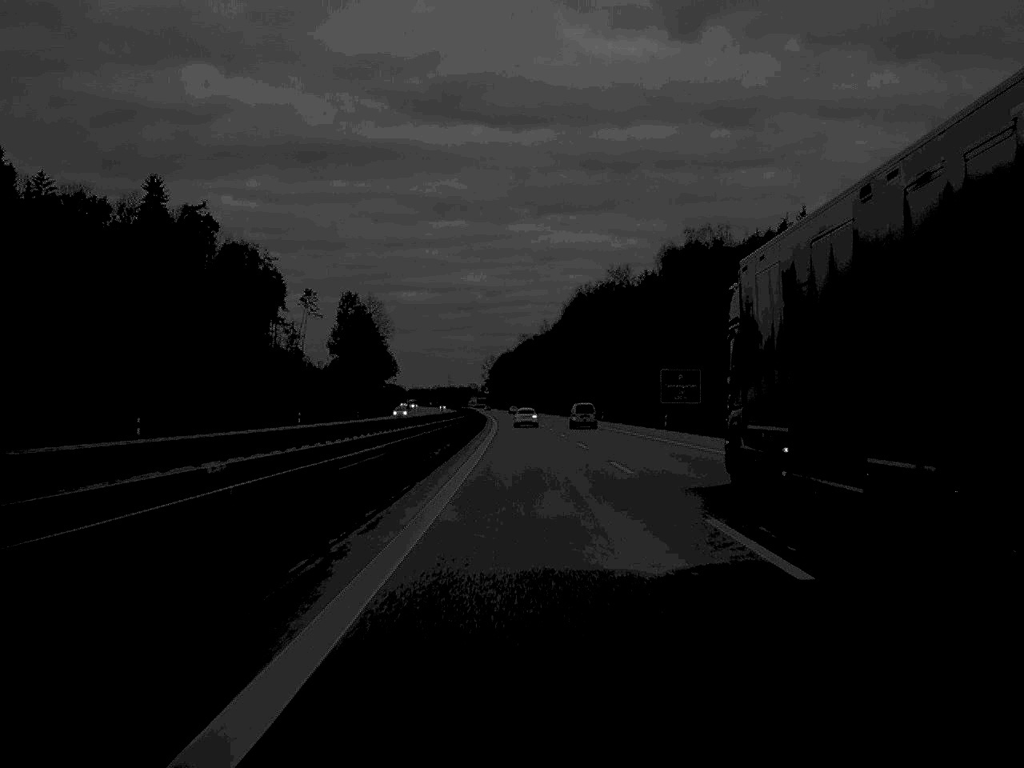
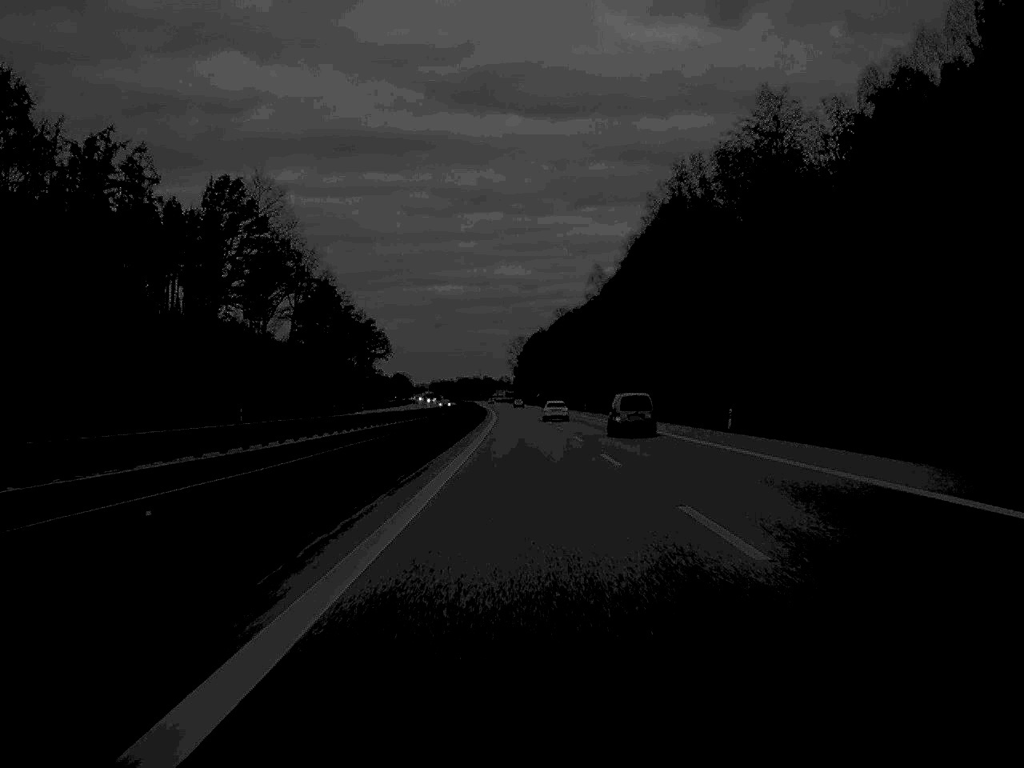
(-1.5, +124.7) m; -2°
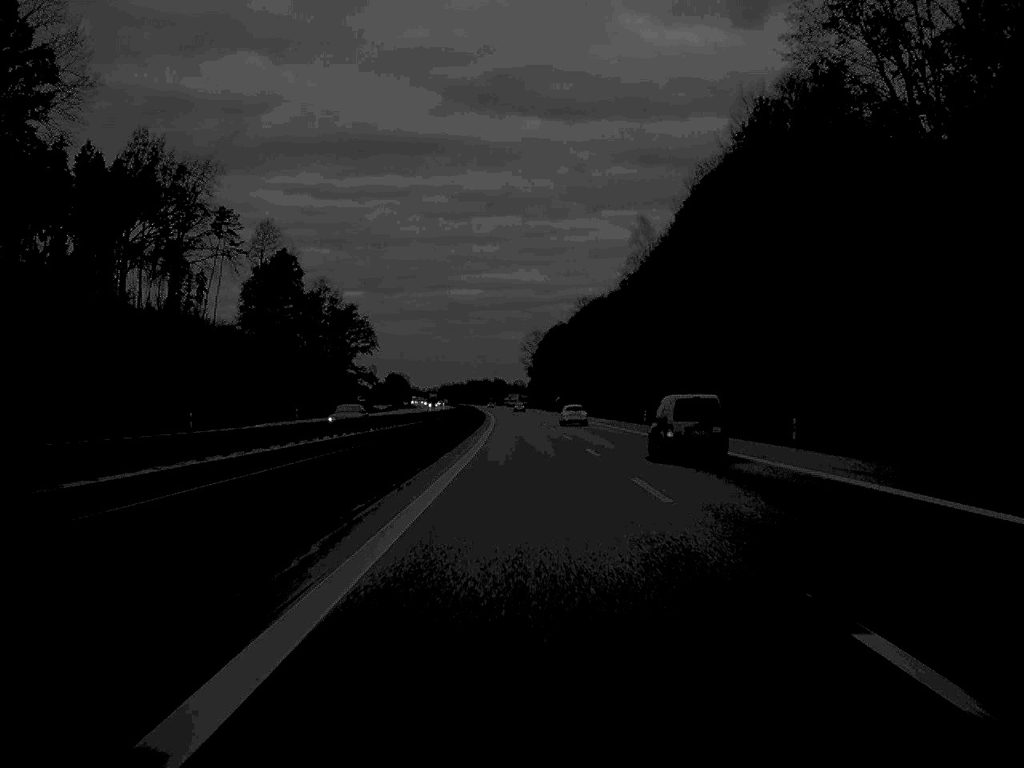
(-0.4, +63.4) m; -1°
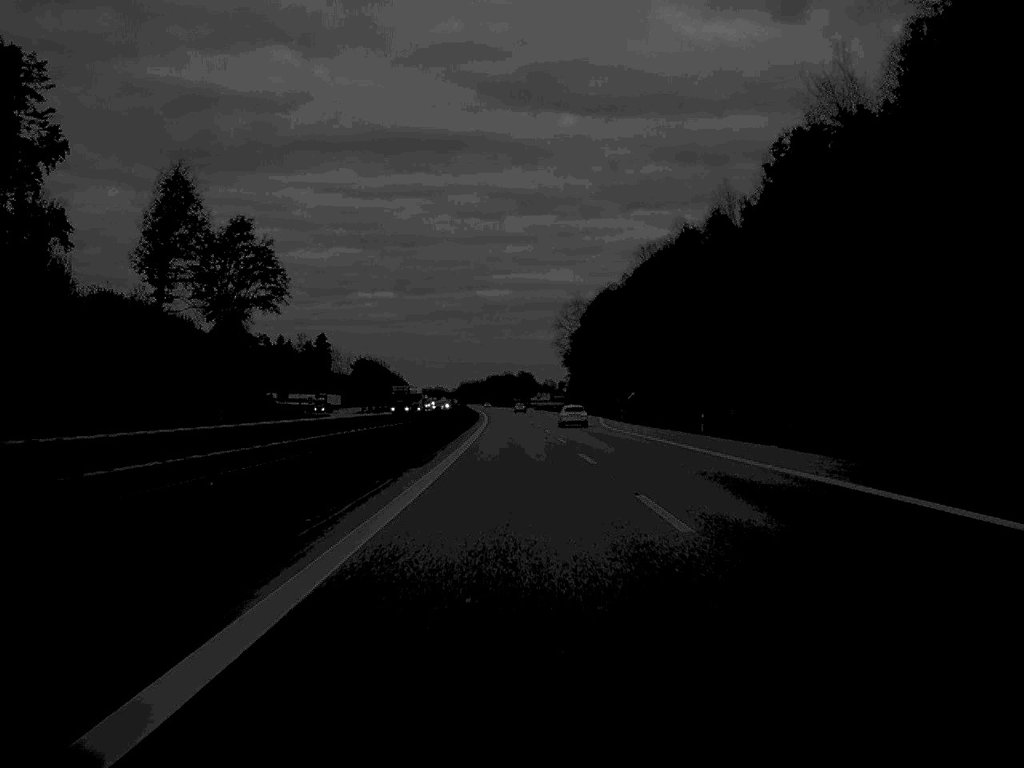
(-1.5, +129.9) m; -1°
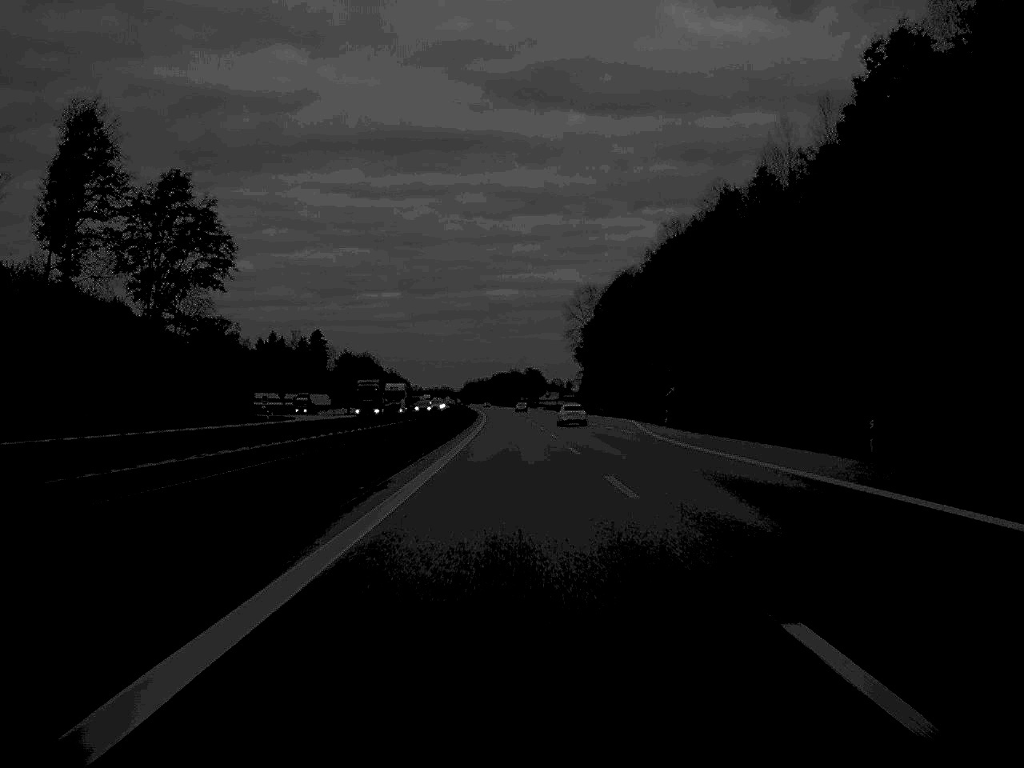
(-0.1, +30.9) m; 0°
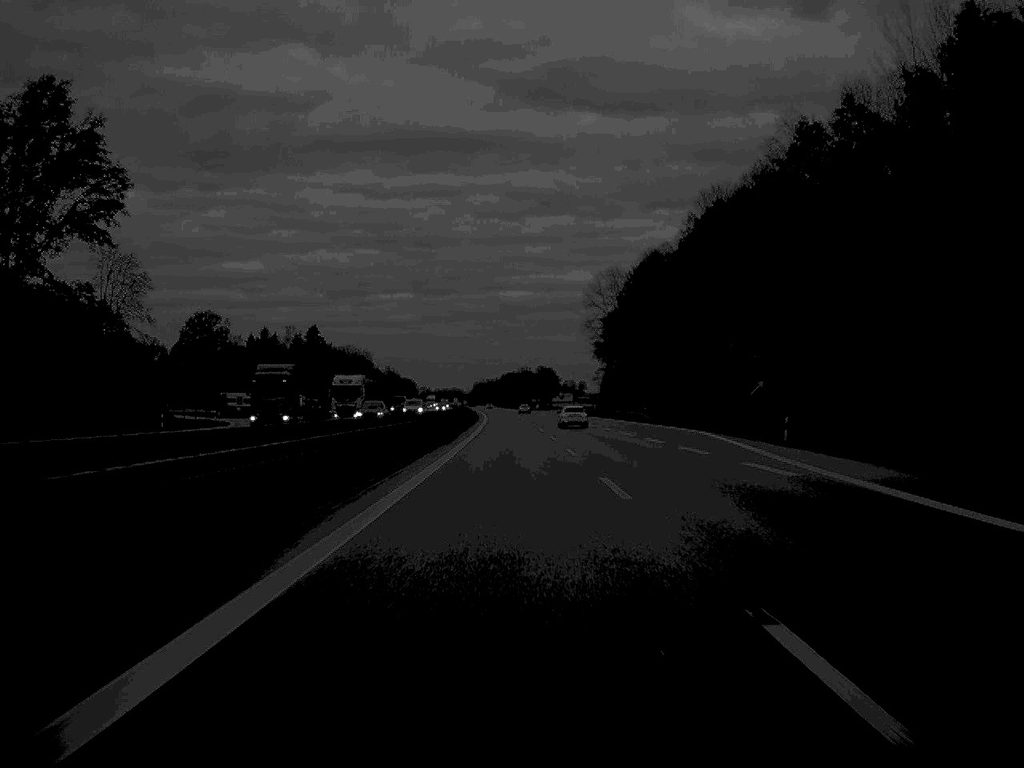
(-0.1, +35.5) m; -1°
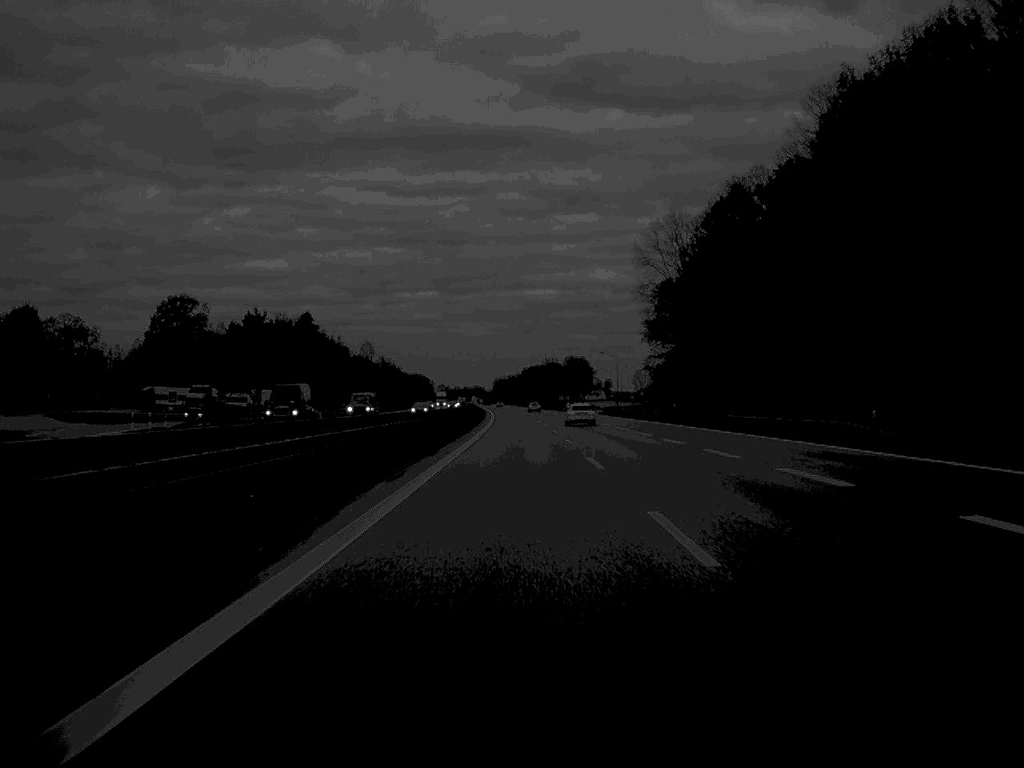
(-0.6, +62.4) m; -1°
